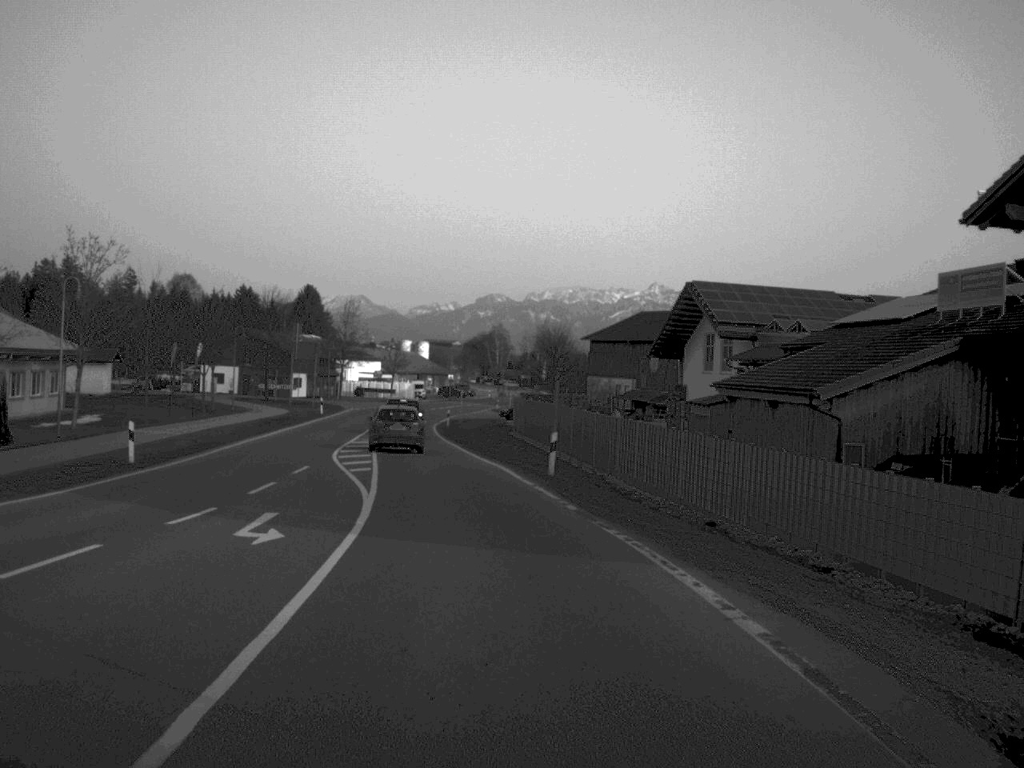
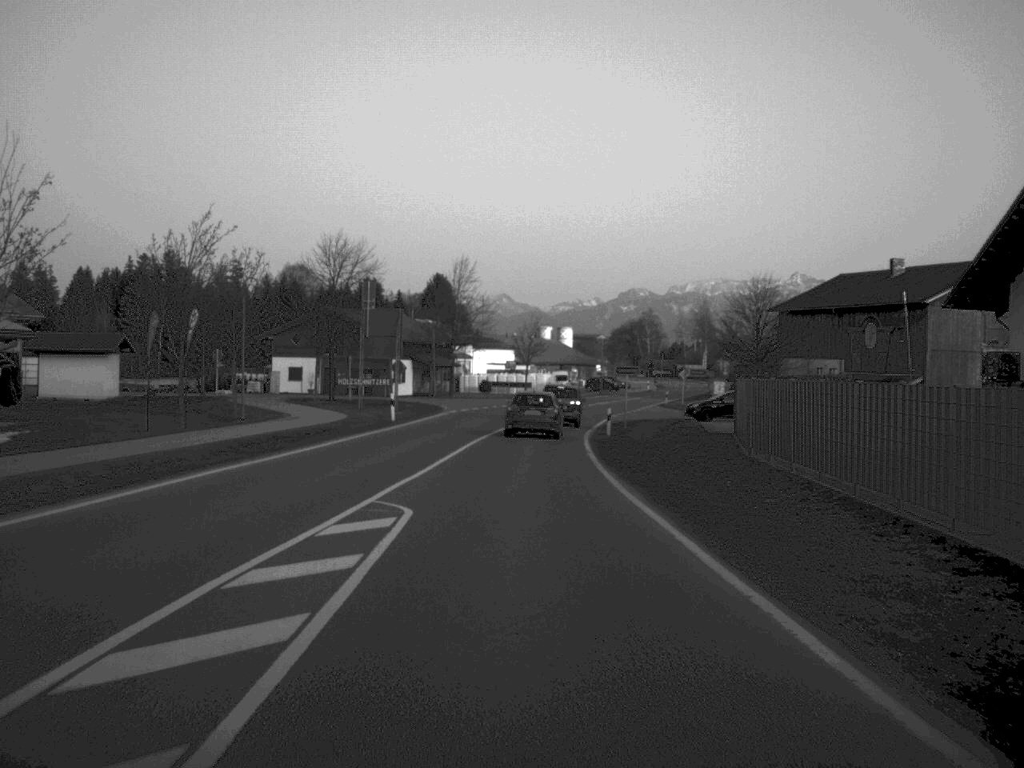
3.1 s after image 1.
(-2.3, +32.7) m; -6°
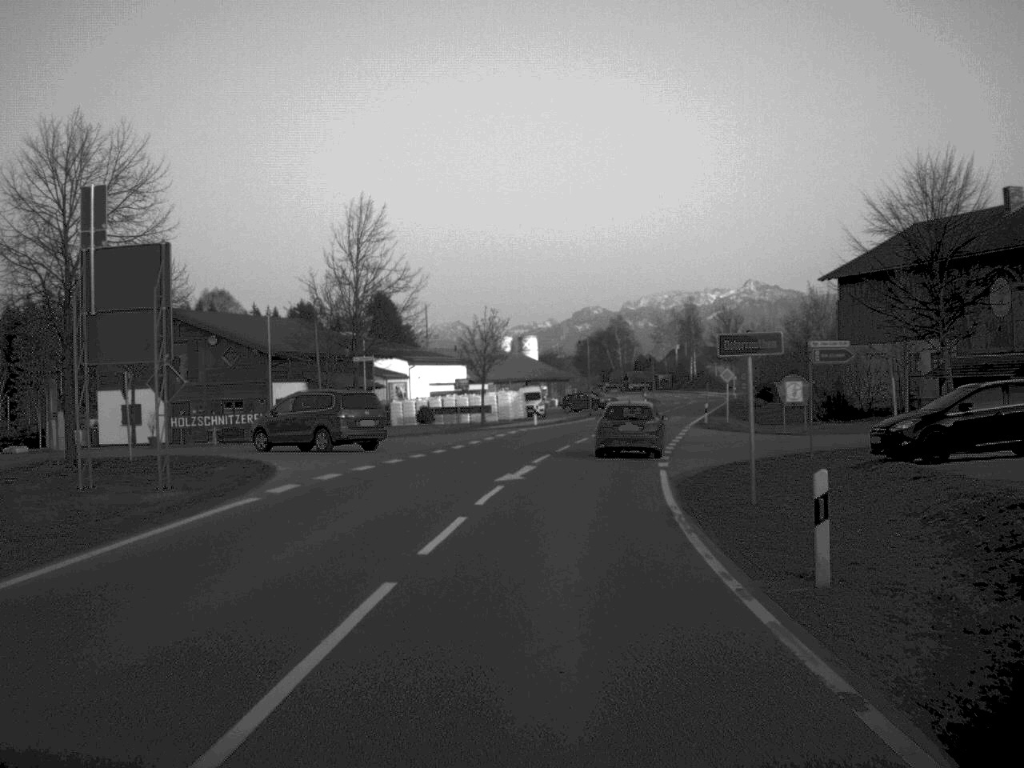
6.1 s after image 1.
(+0.1, +35.5) m; +2°
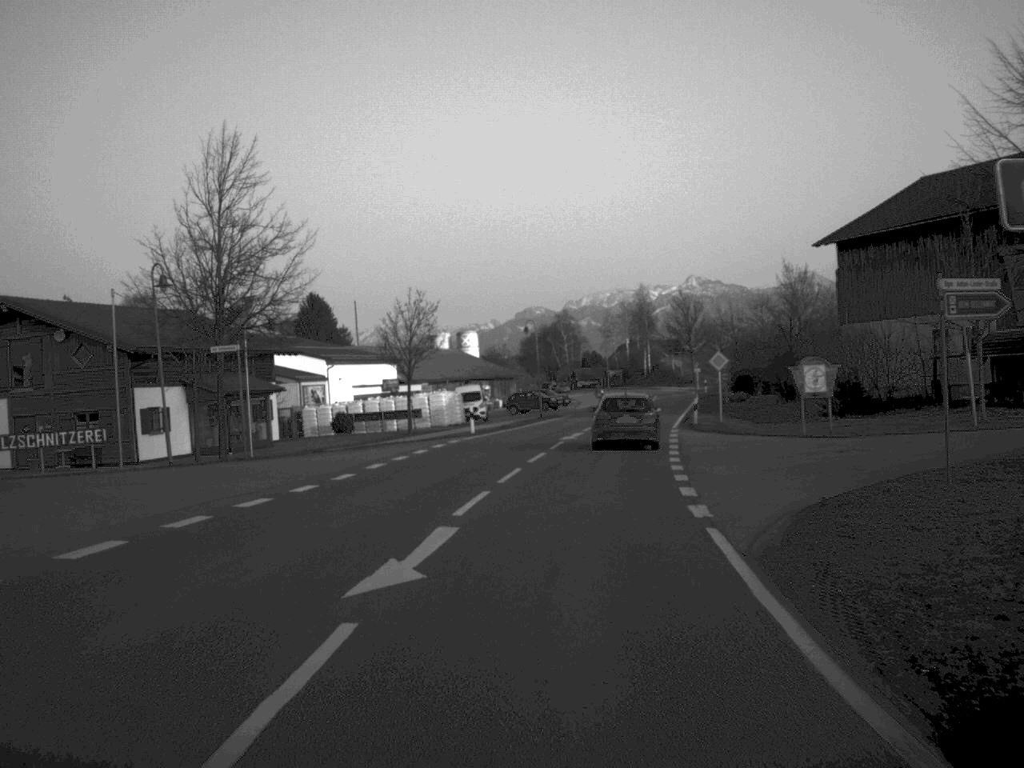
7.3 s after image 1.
(+0.3, +14.4) m; +3°
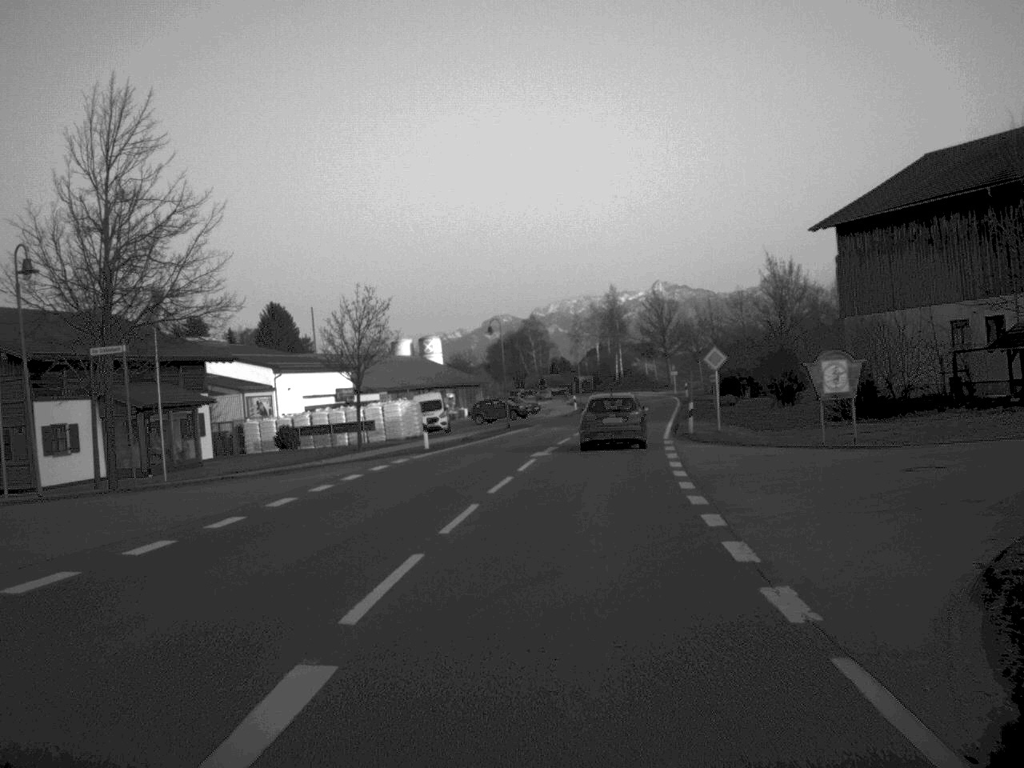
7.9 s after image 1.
(+0.1, +7.3) m; +1°
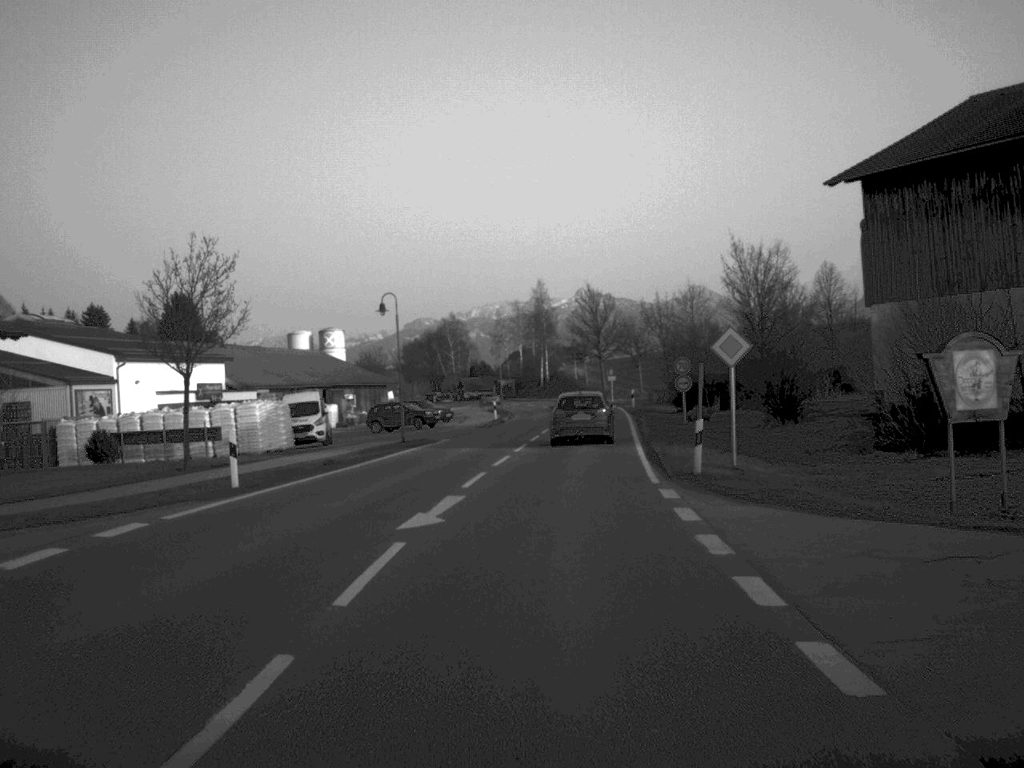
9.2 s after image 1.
(+0.5, +16.8) m; +4°
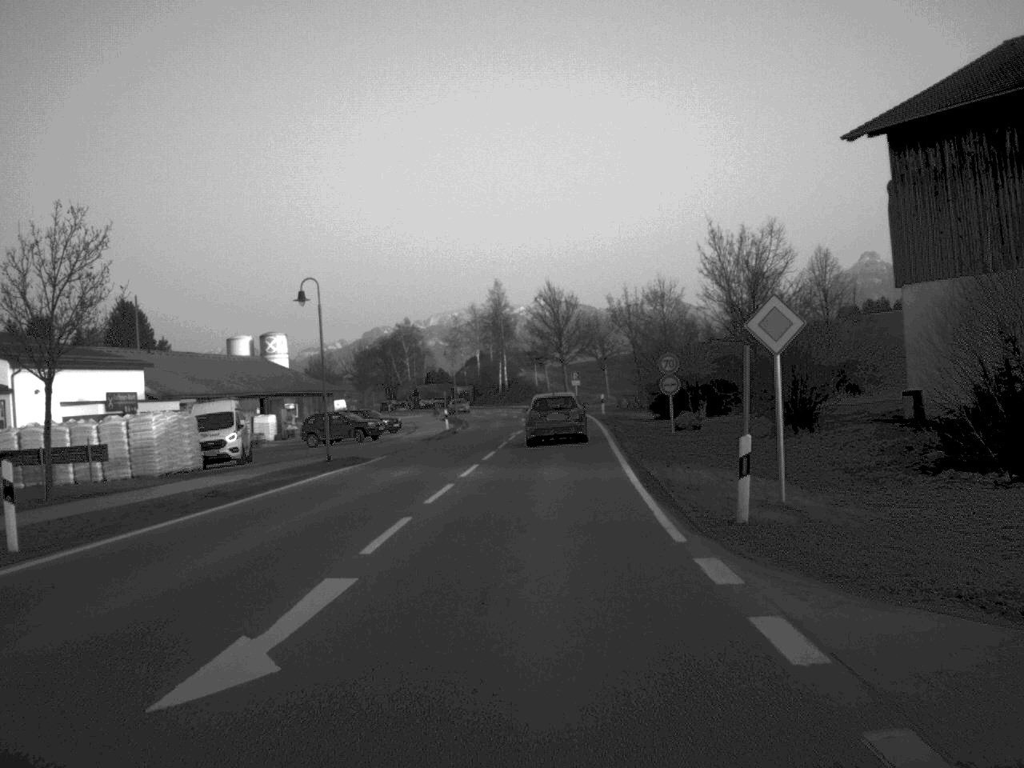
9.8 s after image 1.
(+0.1, +8.4) m; +2°
